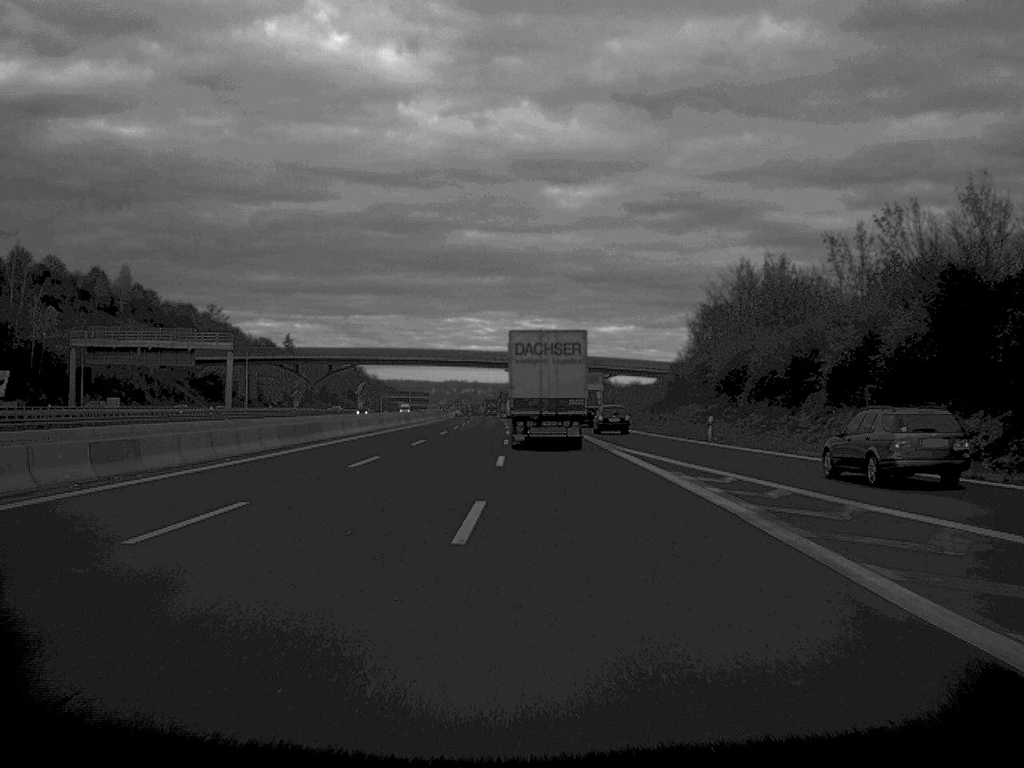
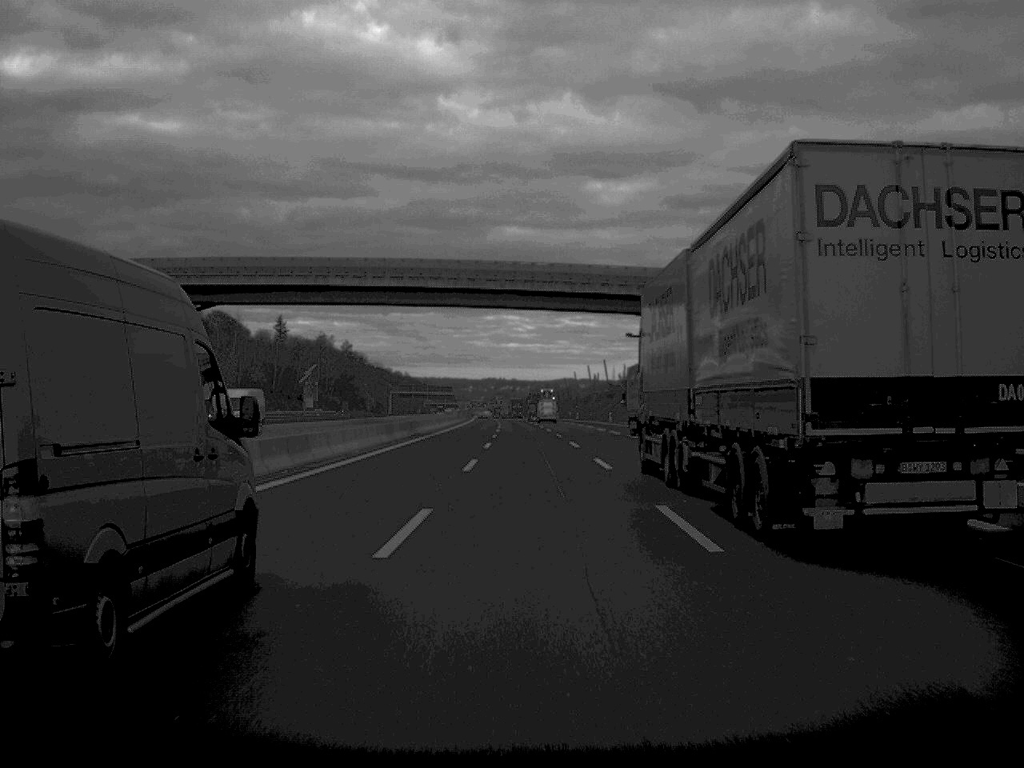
(-3.4, +108.6) m; -2°
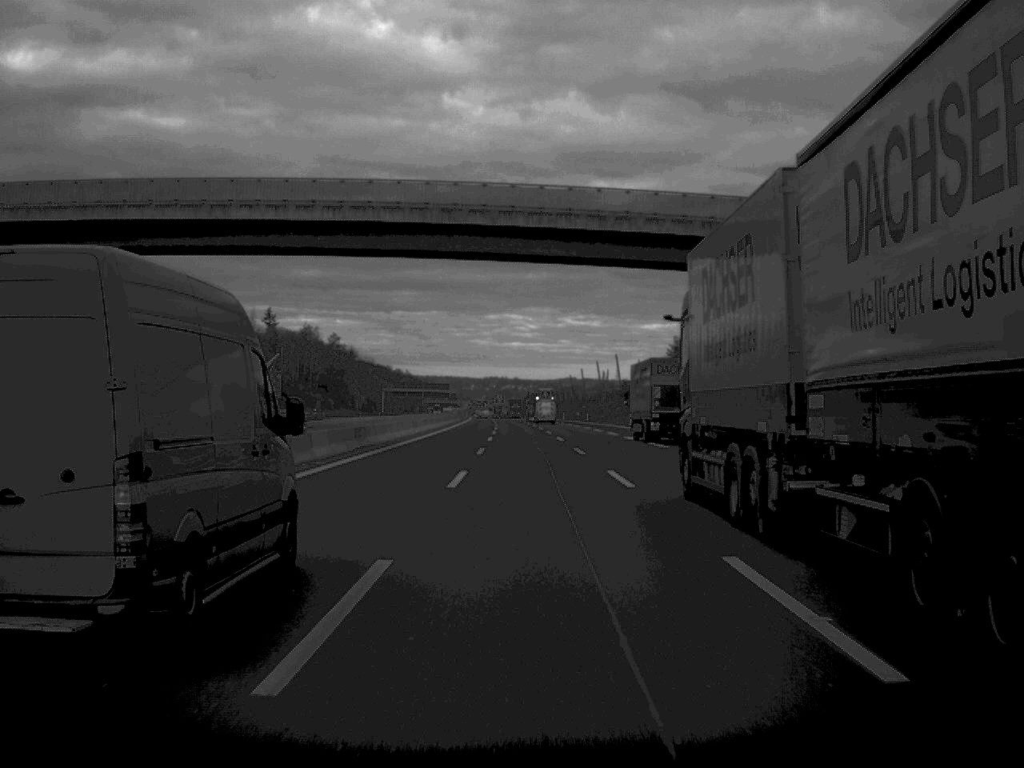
(0.0, +24.9) m; 0°
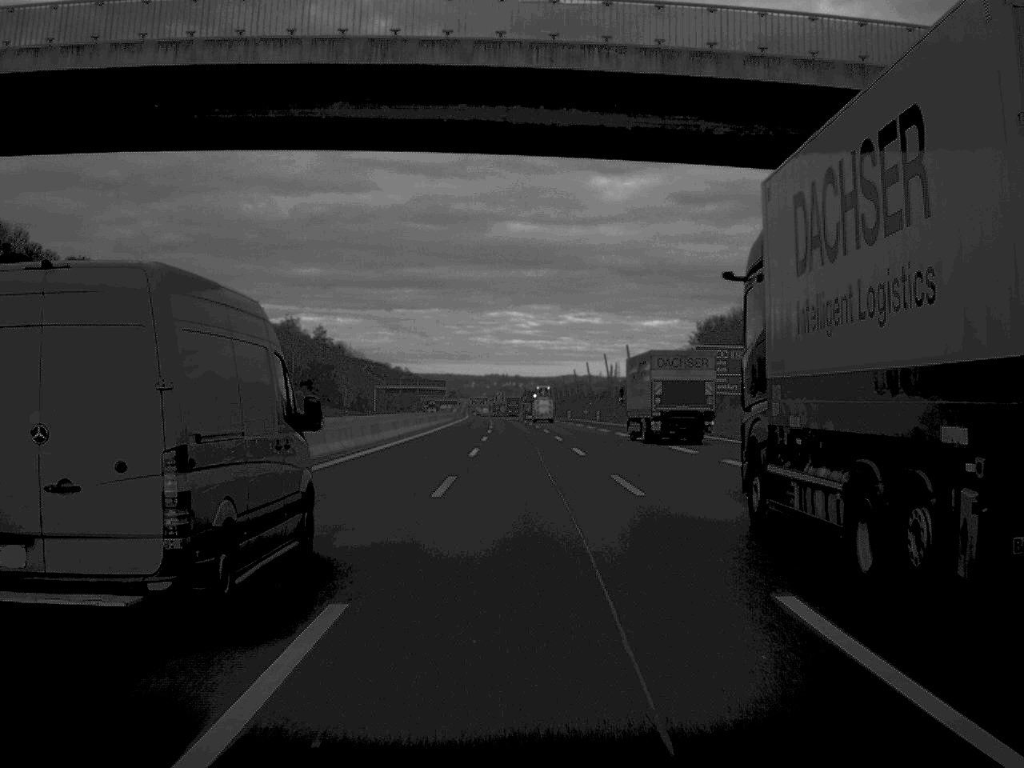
(0.0, +20.9) m; 0°
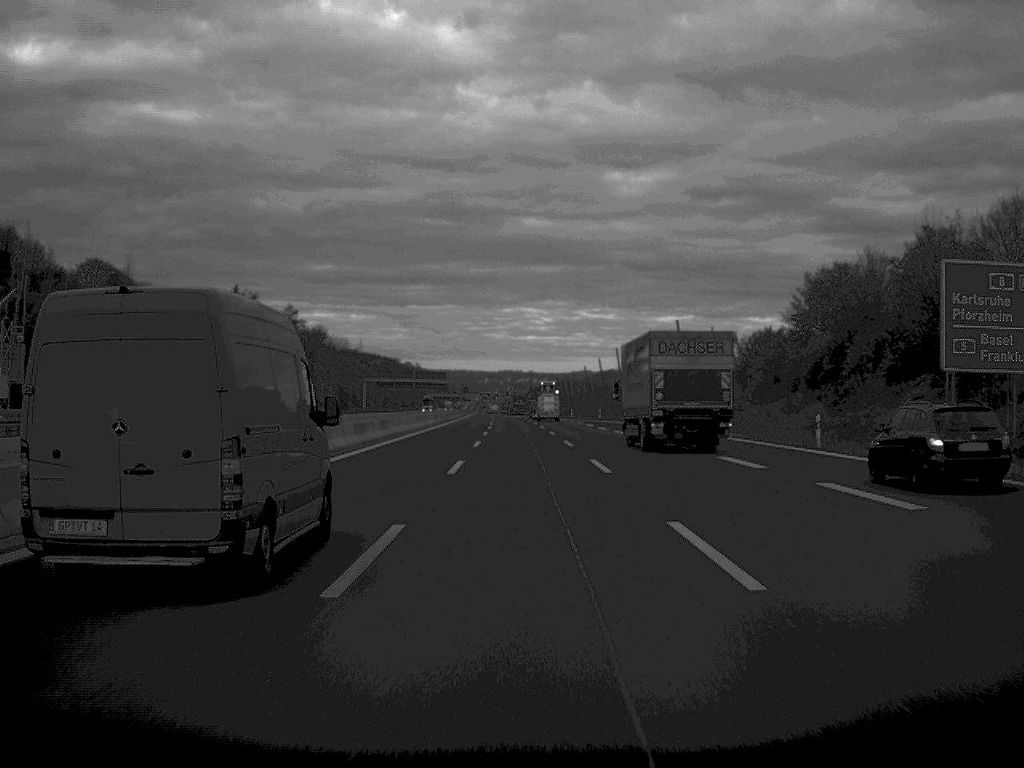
(-0.2, +47.4) m; -1°
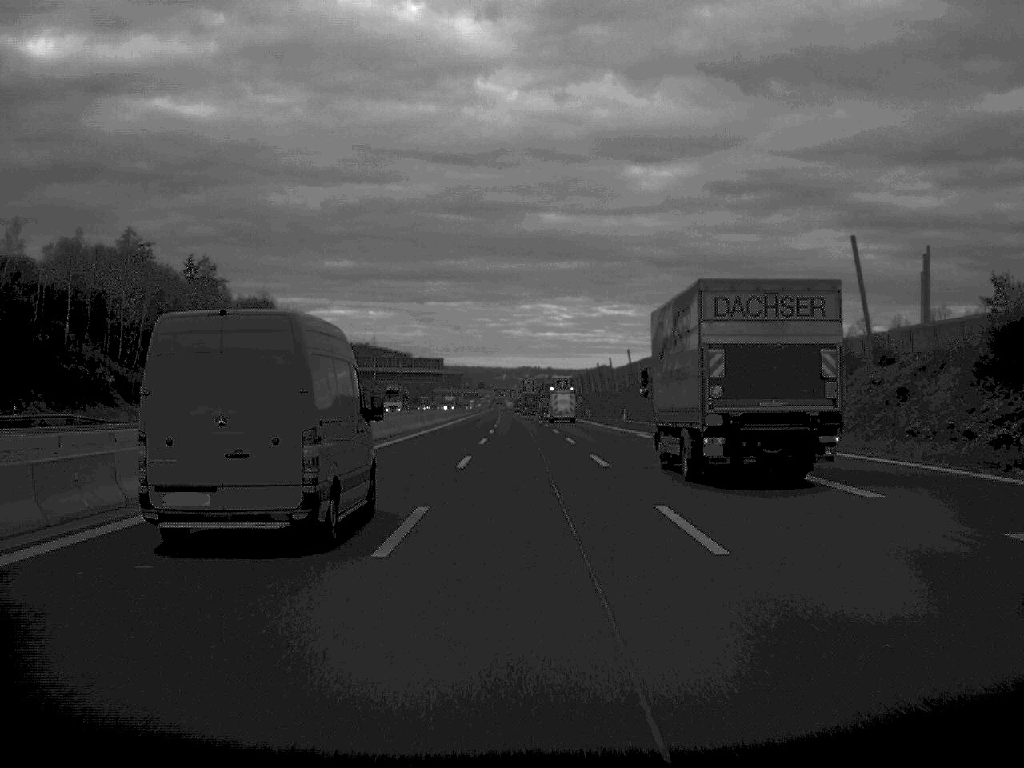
(-0.6, +69.0) m; -1°
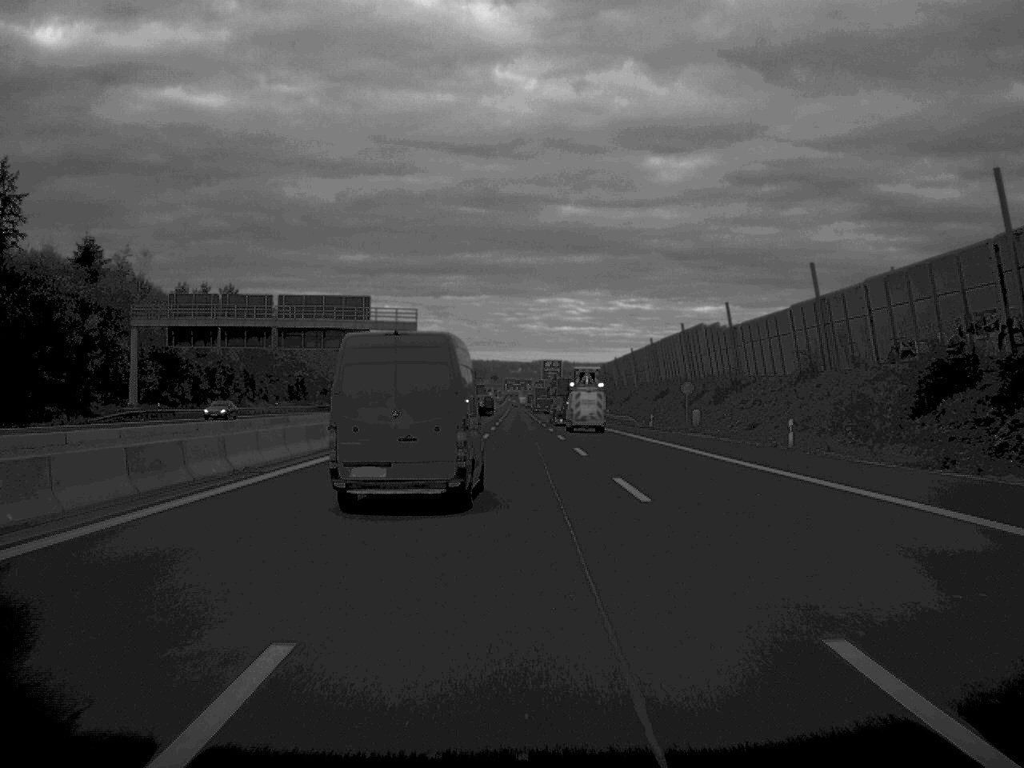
(-0.9, +118.3) m; -1°
